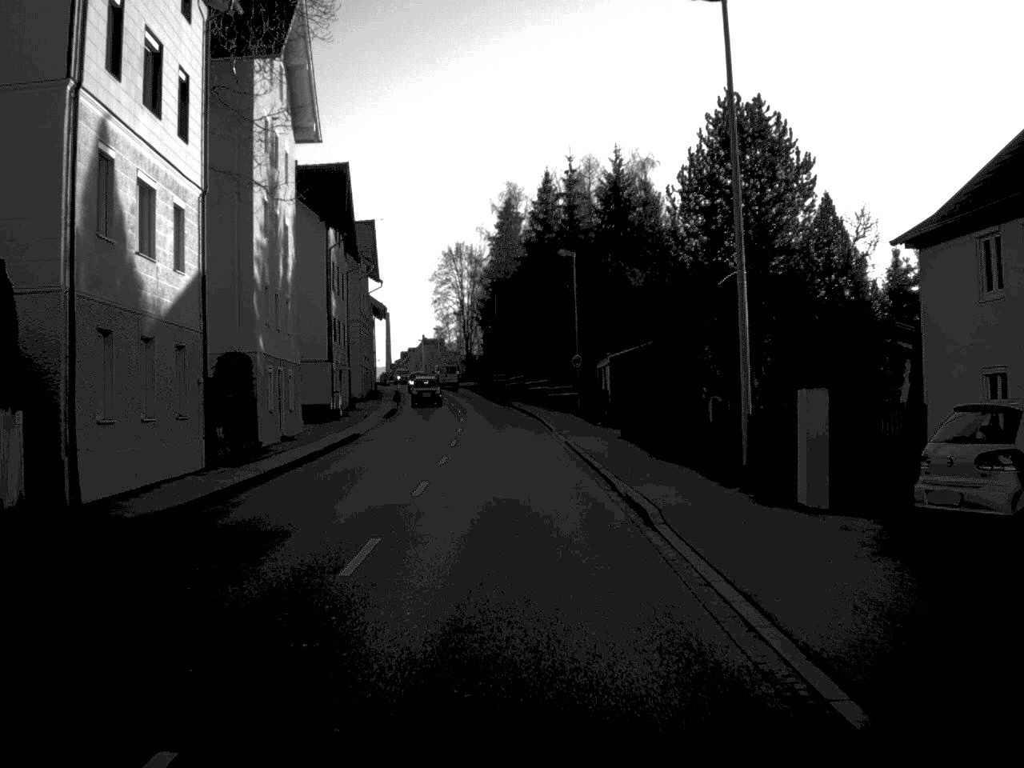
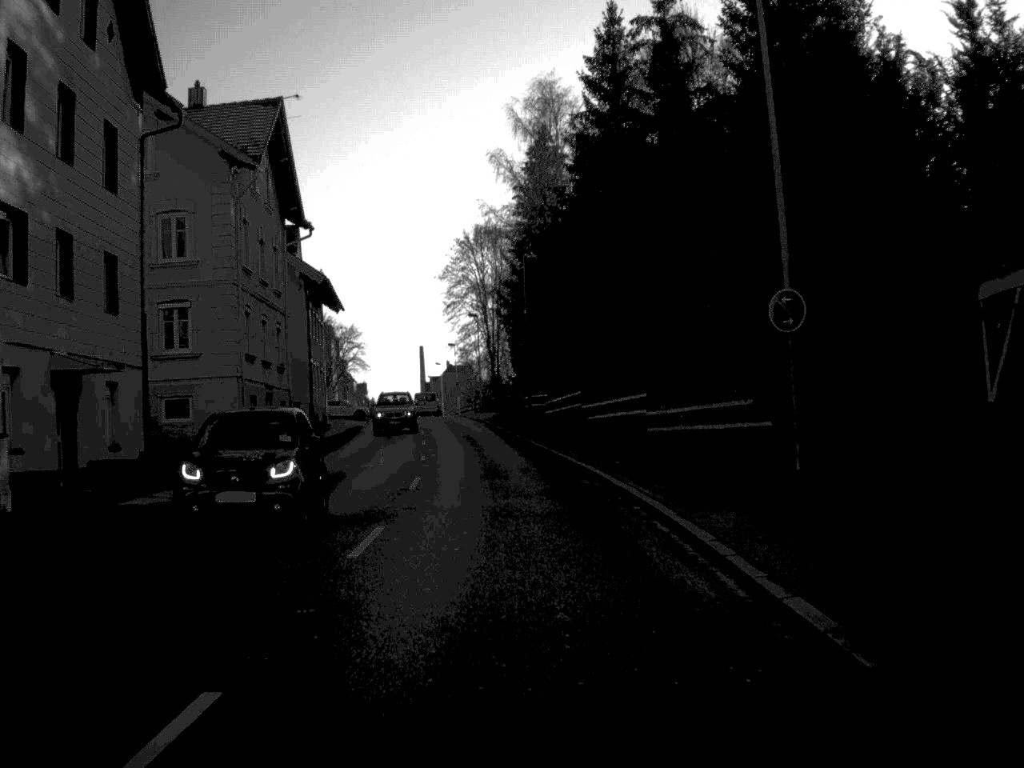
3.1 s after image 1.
(-0.7, +43.7) m; -2°
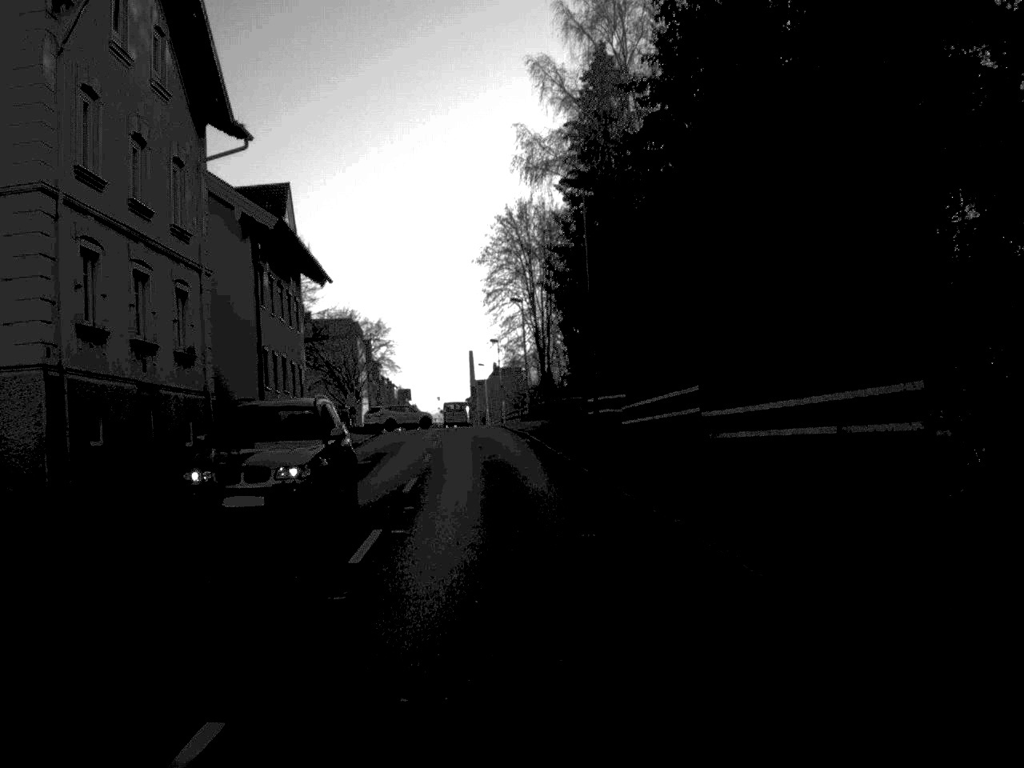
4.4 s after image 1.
(-0.4, +19.2) m; -2°
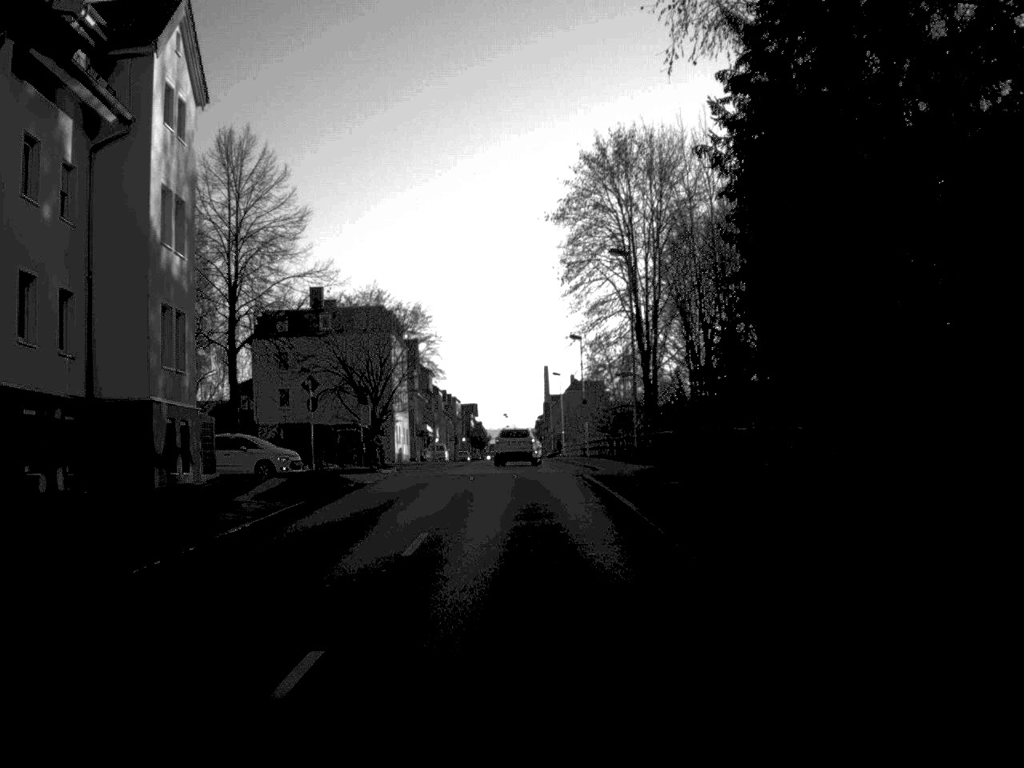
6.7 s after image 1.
(-1.1, +33.7) m; -3°
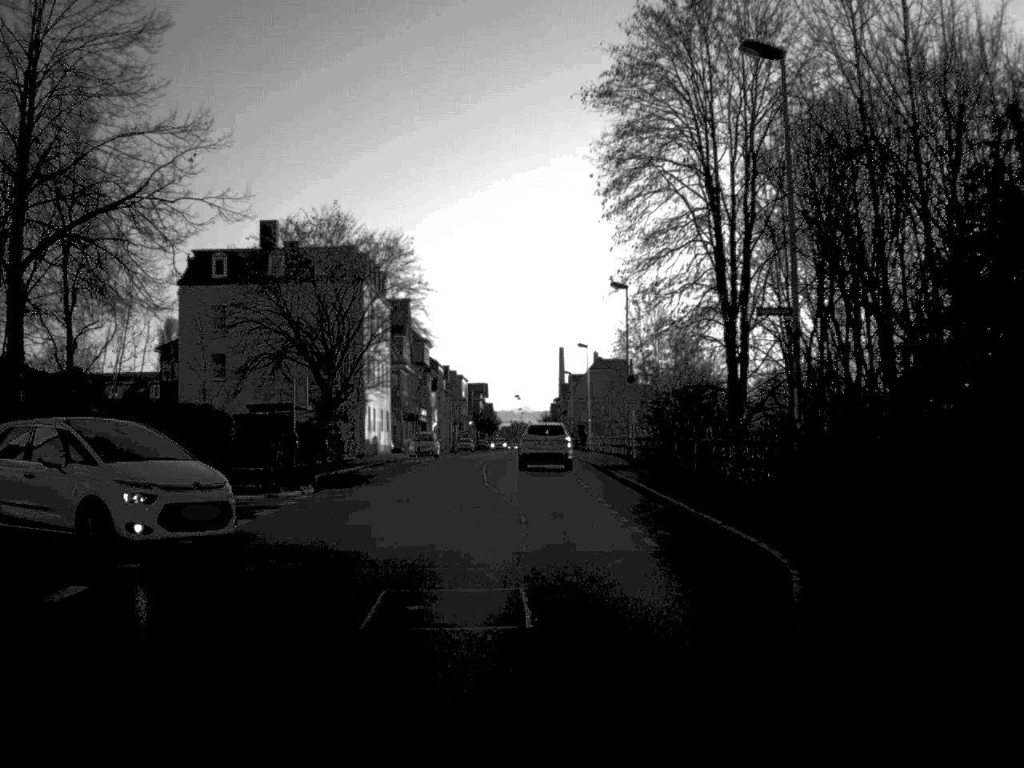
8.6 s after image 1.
(-0.2, +25.6) m; -1°
